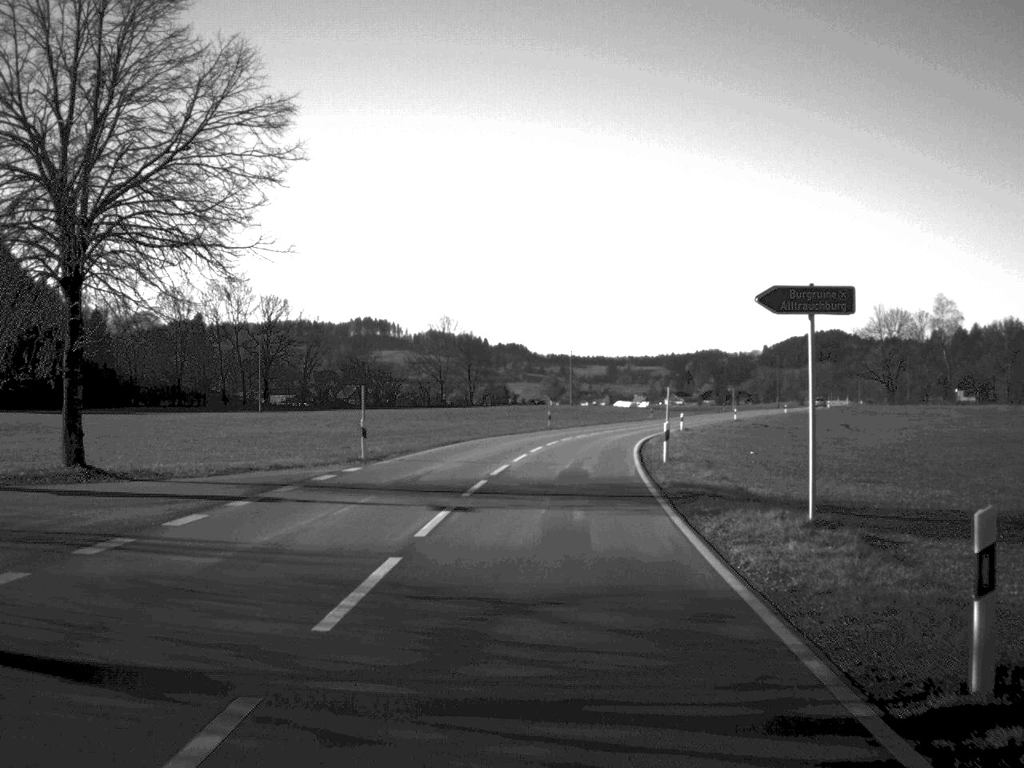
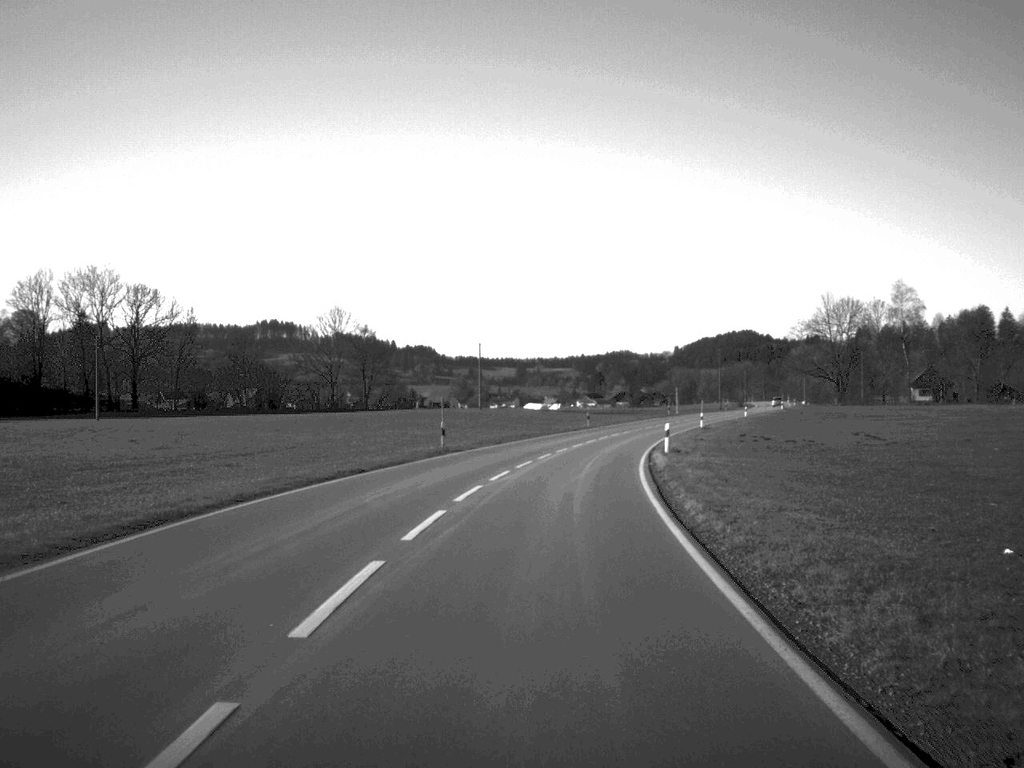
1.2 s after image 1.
(+1.0, +30.0) m; +4°
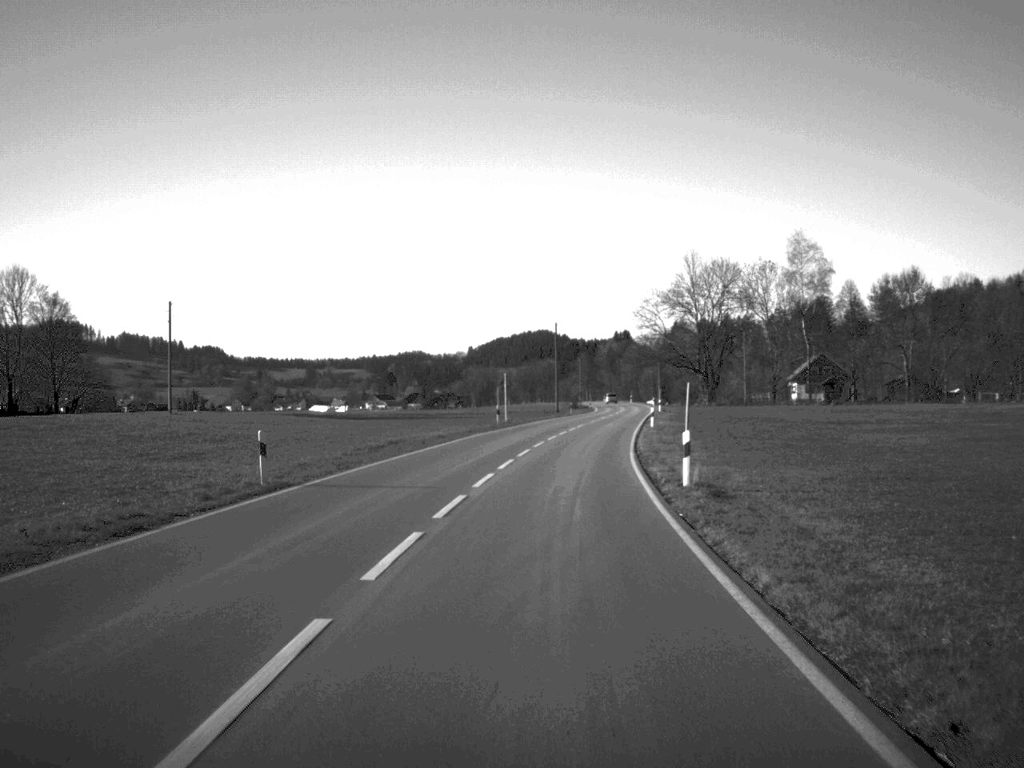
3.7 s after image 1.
(+5.1, +62.7) m; +9°
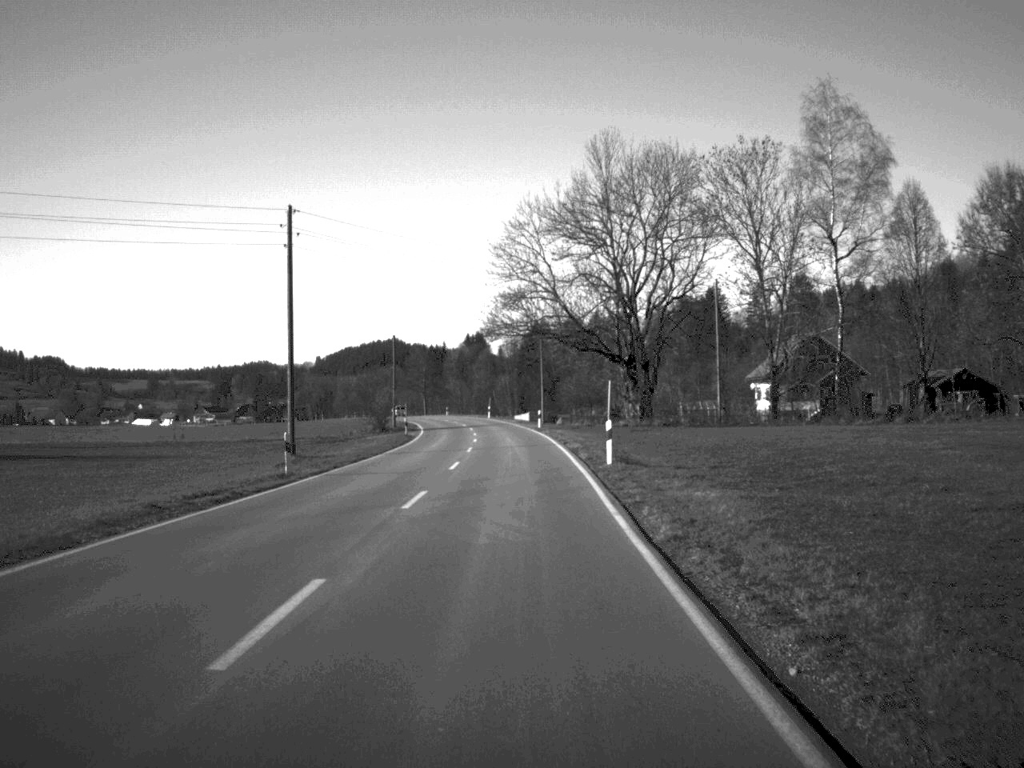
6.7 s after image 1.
(+6.0, +81.0) m; +6°
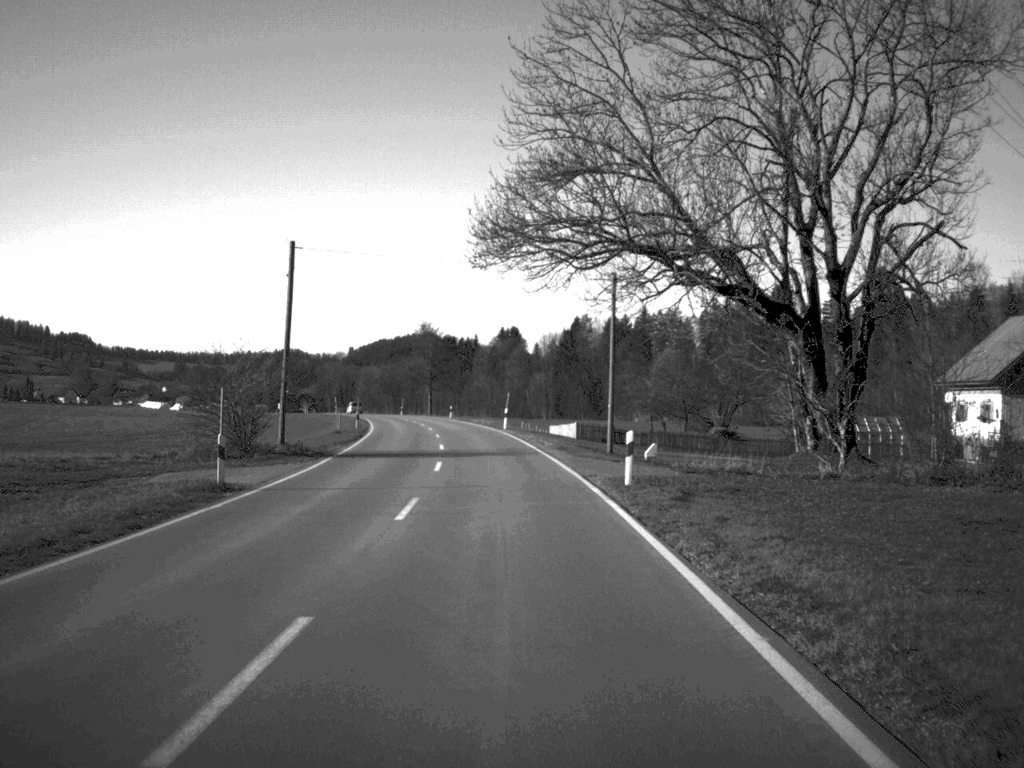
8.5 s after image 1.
(-0.5, +49.9) m; -2°
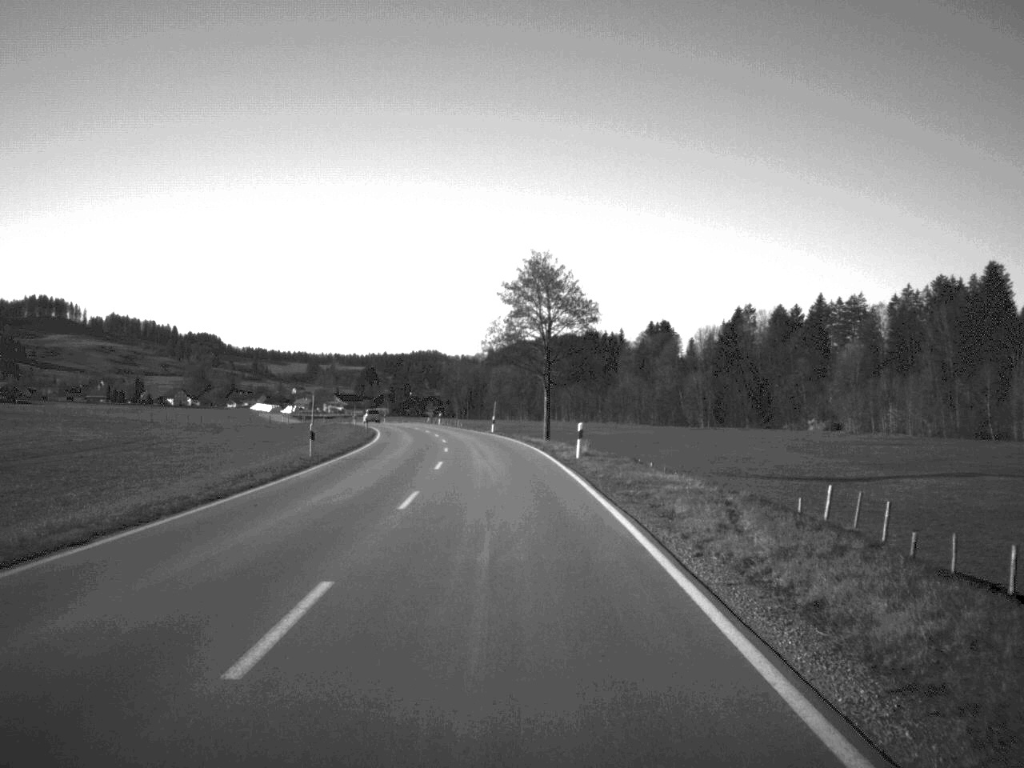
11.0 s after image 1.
(-3.7, +70.0) m; -6°
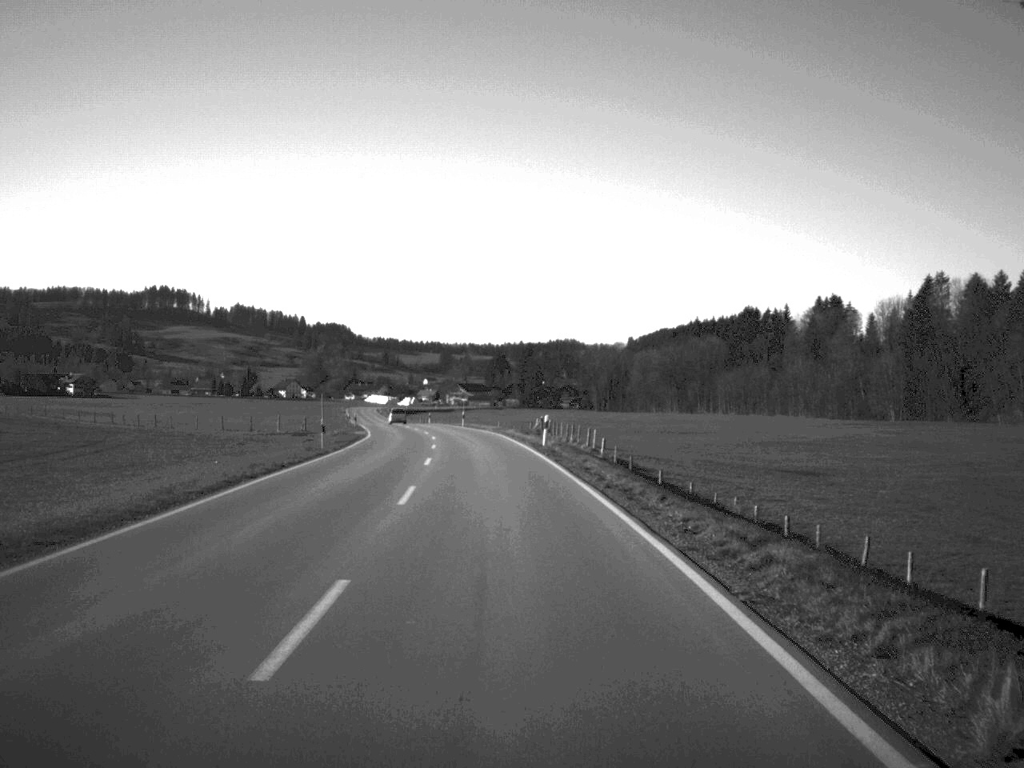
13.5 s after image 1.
(-3.7, +71.8) m; -6°
